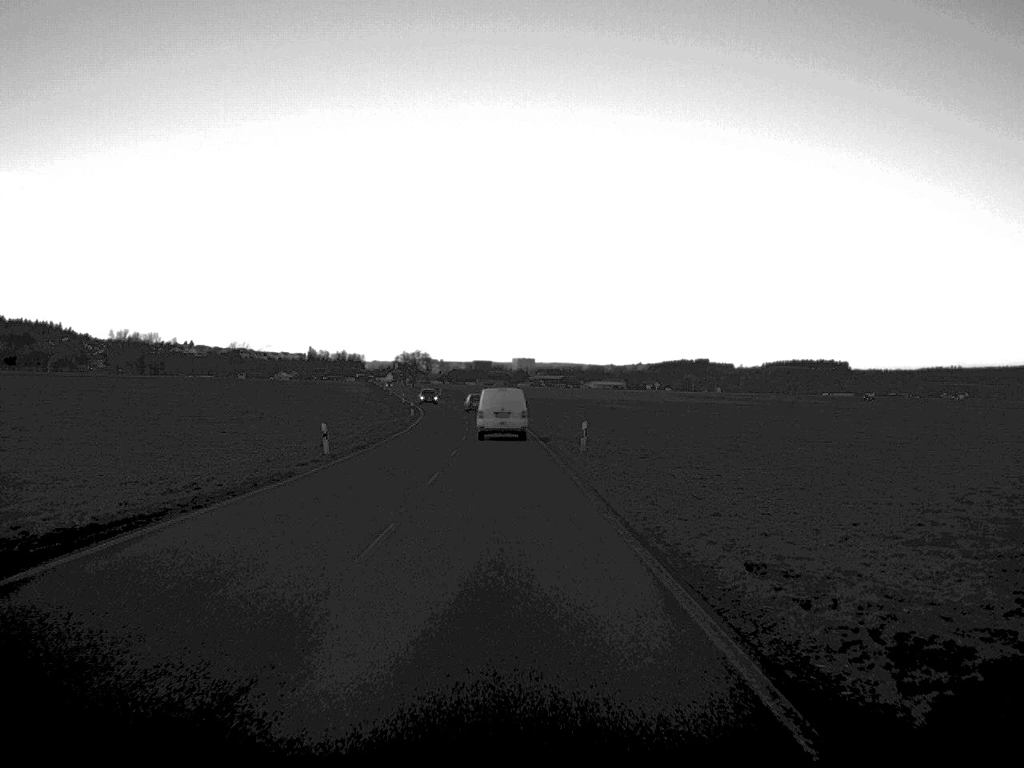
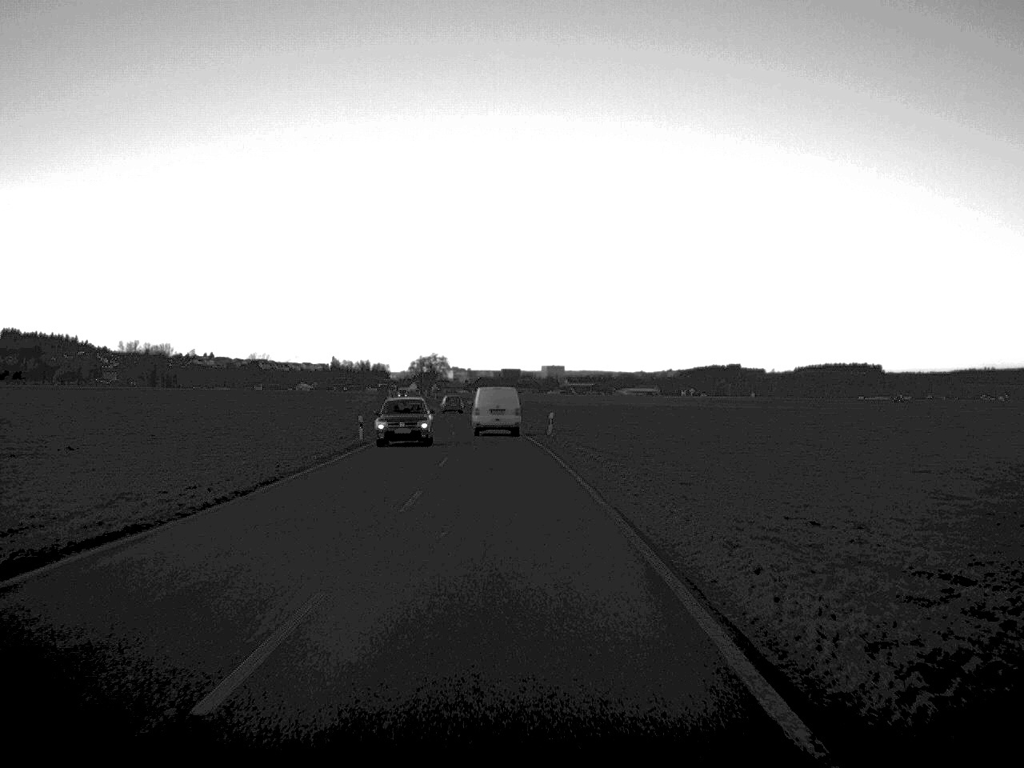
(-0.6, +42.2) m; -1°
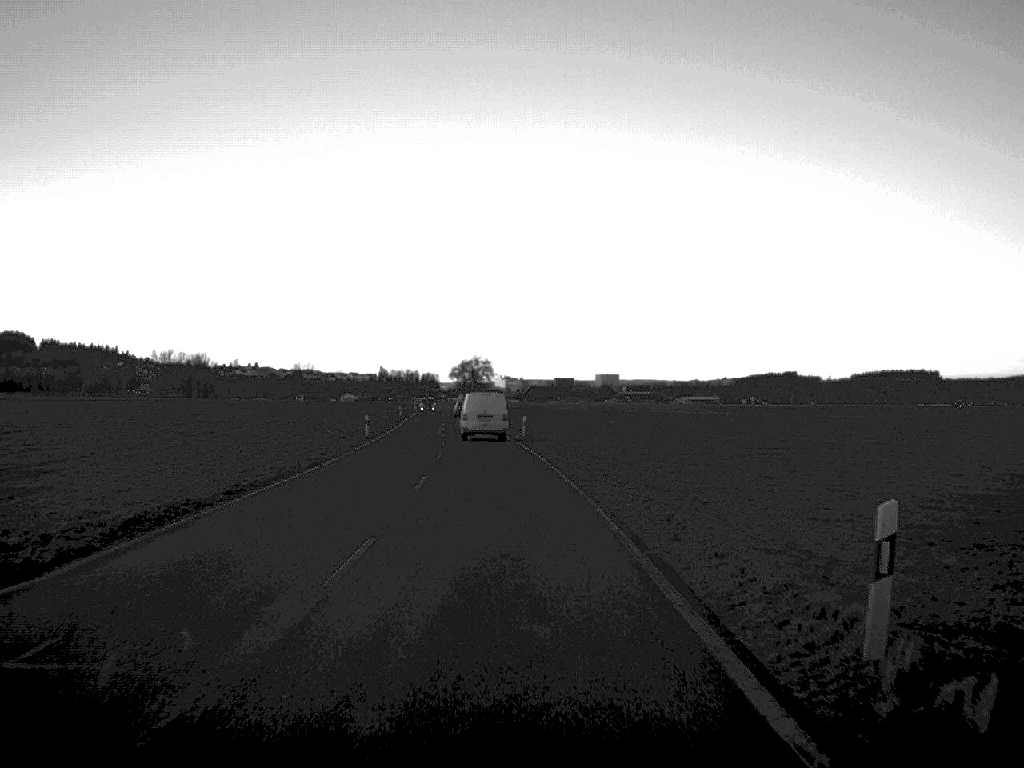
(-0.8, +42.6) m; -3°
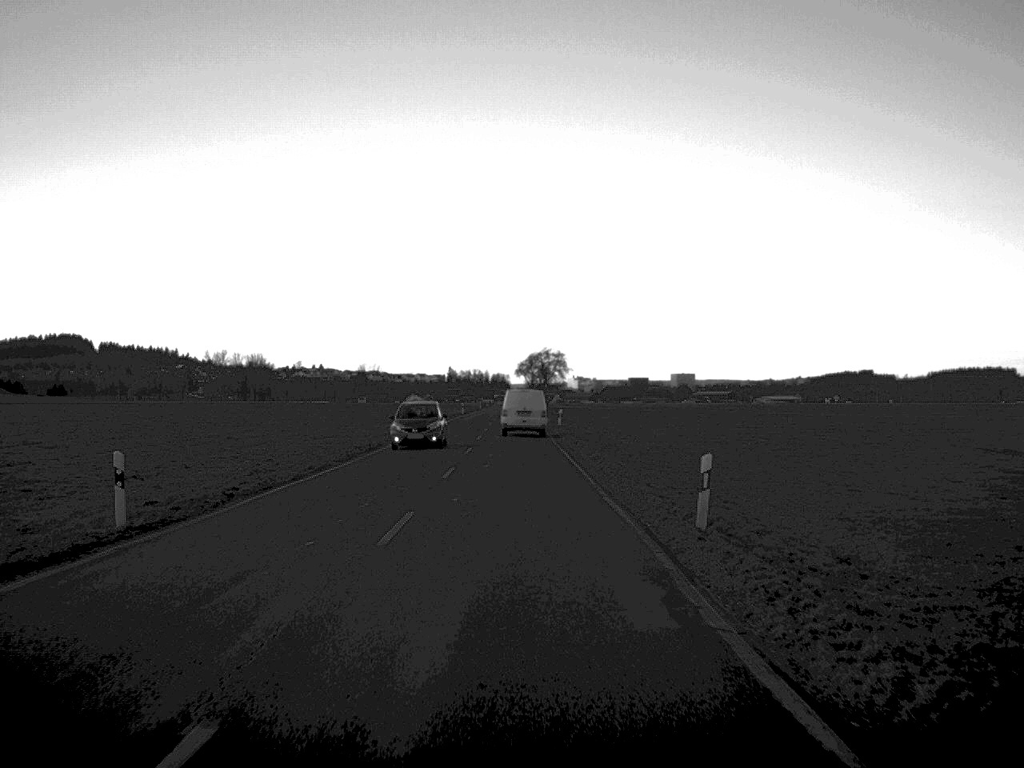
(-1.4, +45.1) m; -3°
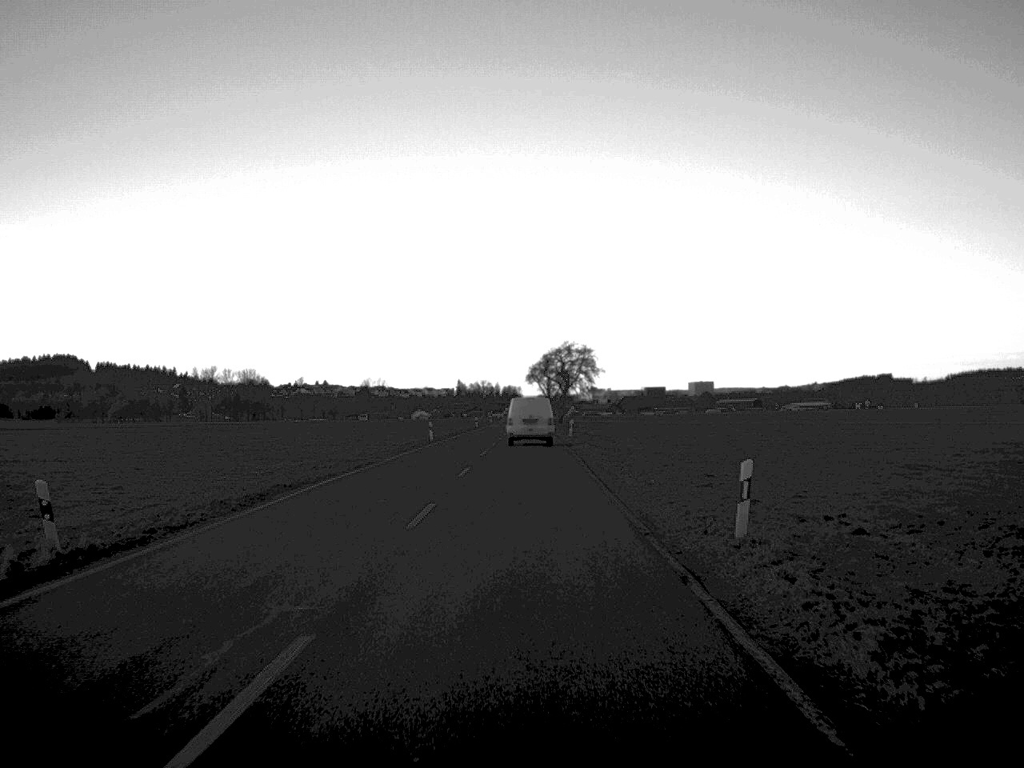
(-0.5, +56.9) m; -1°
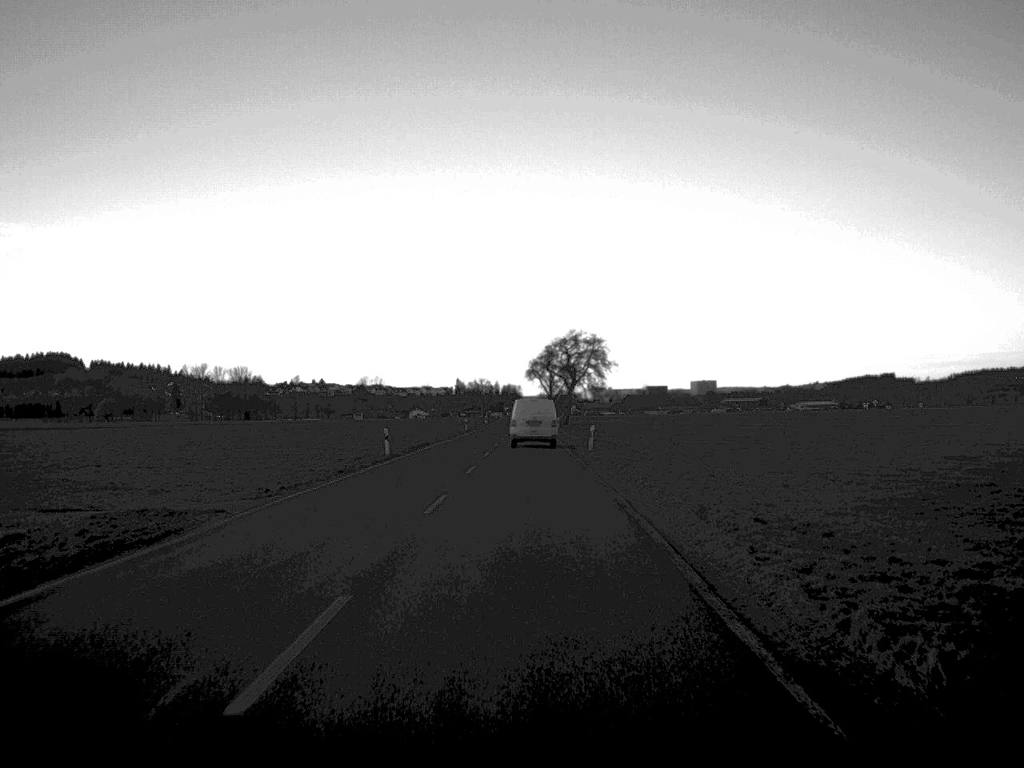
(0.0, +22.1) m; 0°
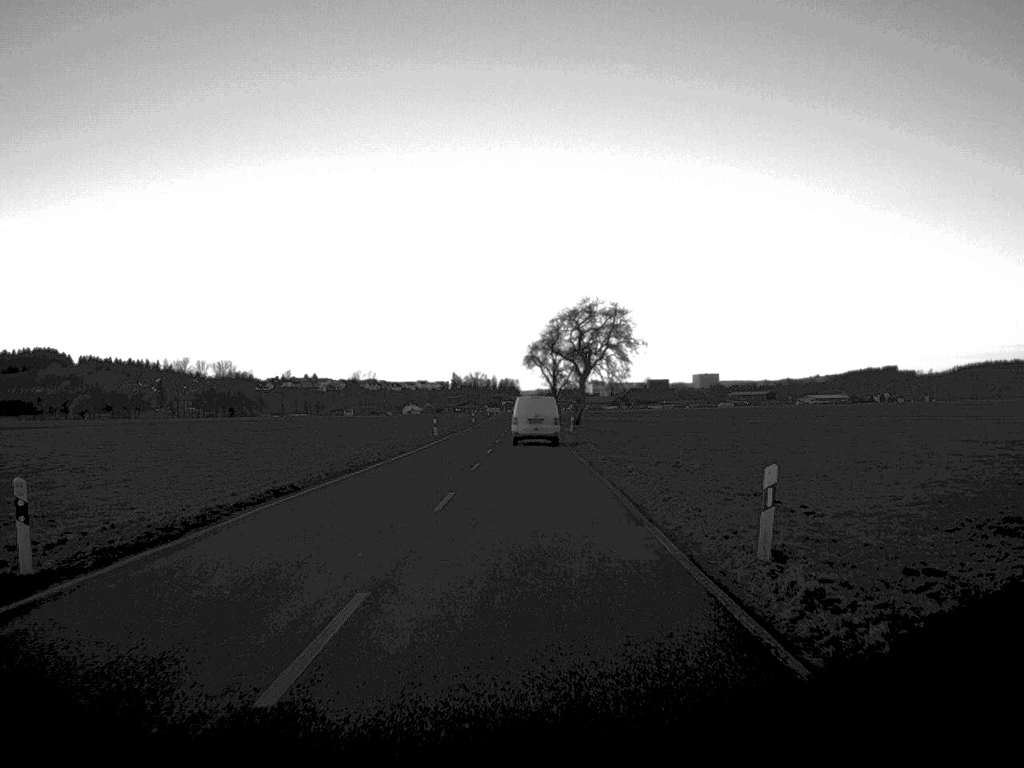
(-0.1, +35.0) m; 0°
